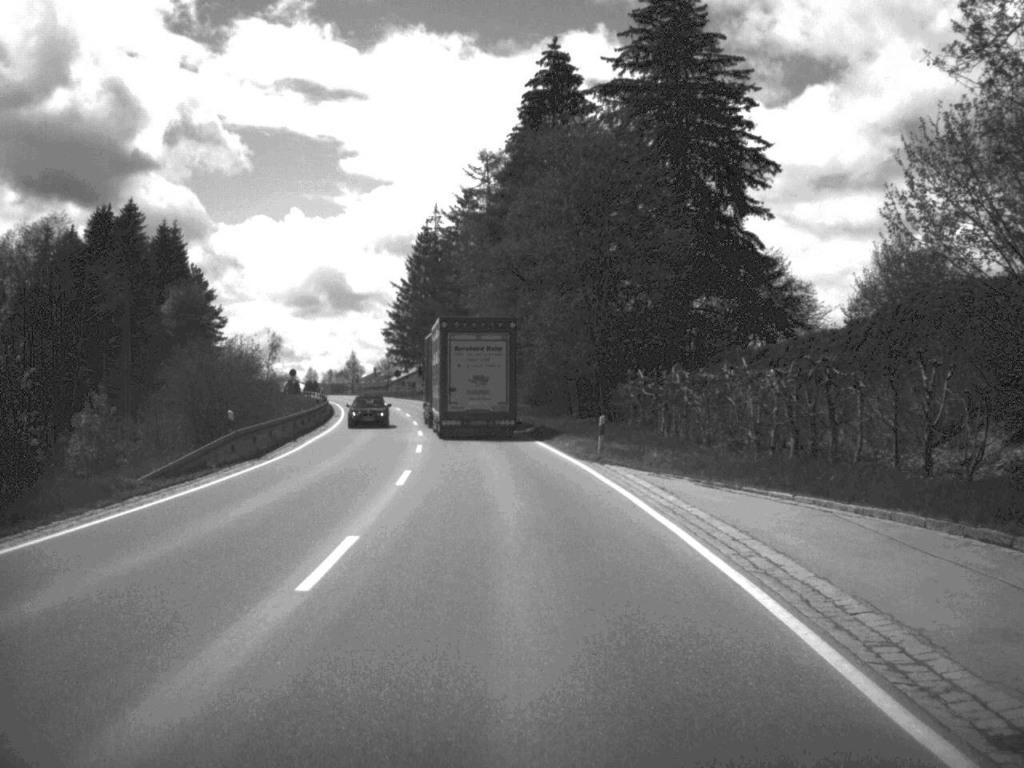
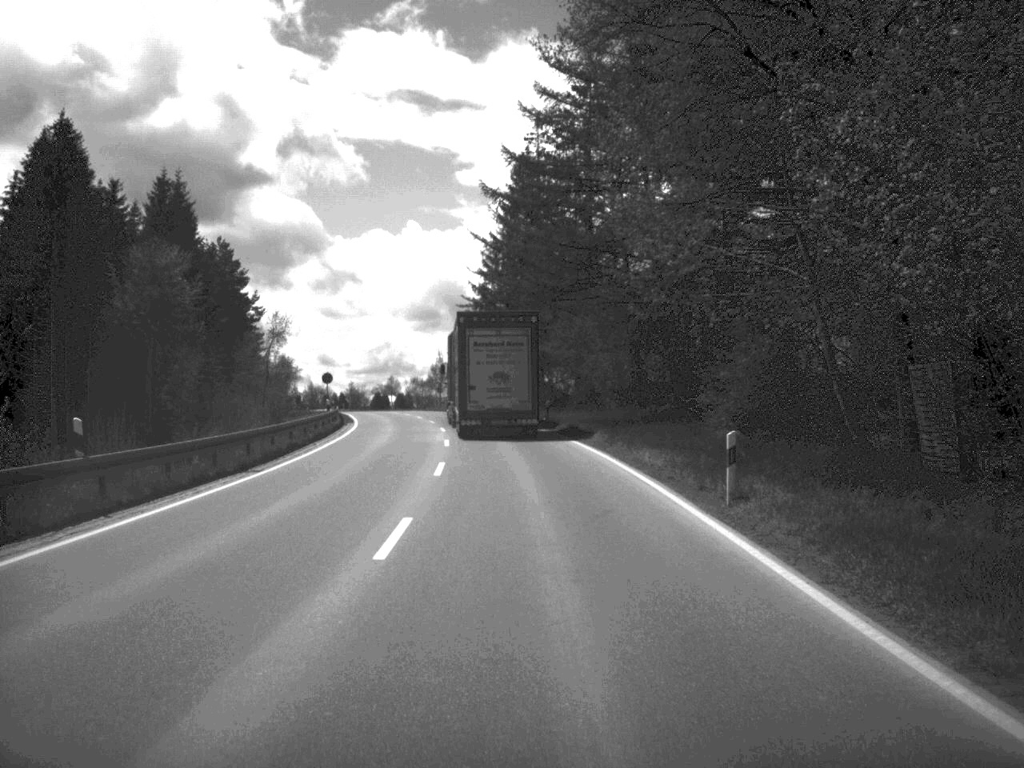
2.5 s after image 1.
(-2.2, +45.3) m; -6°
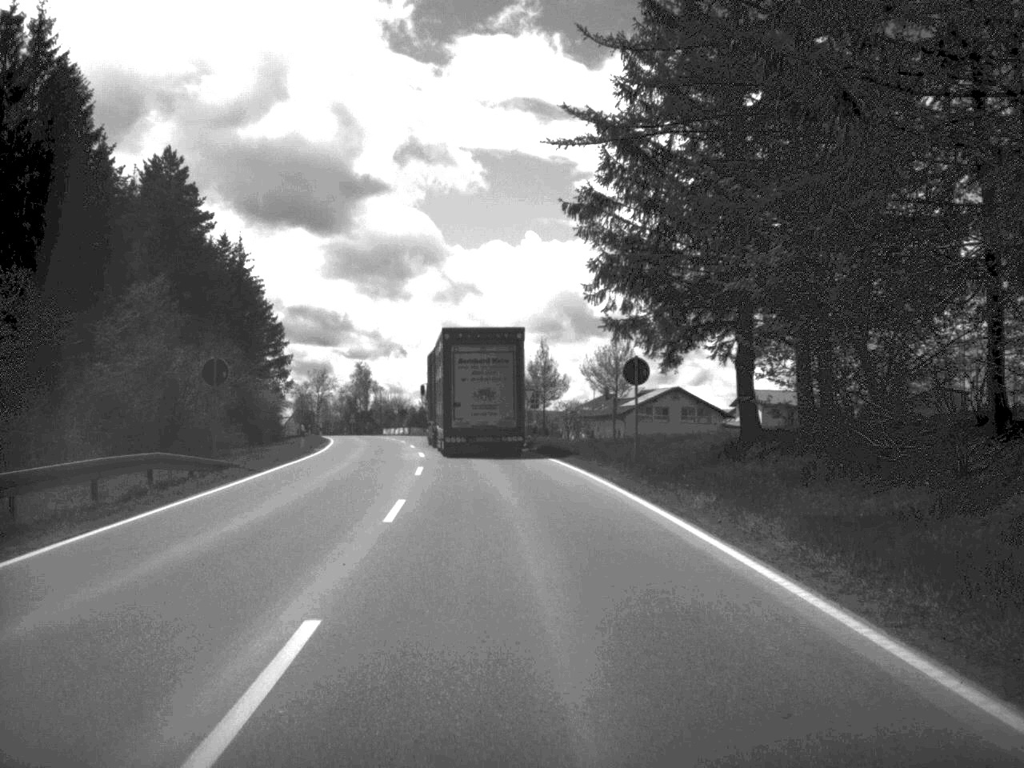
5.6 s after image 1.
(-2.3, +54.6) m; -6°
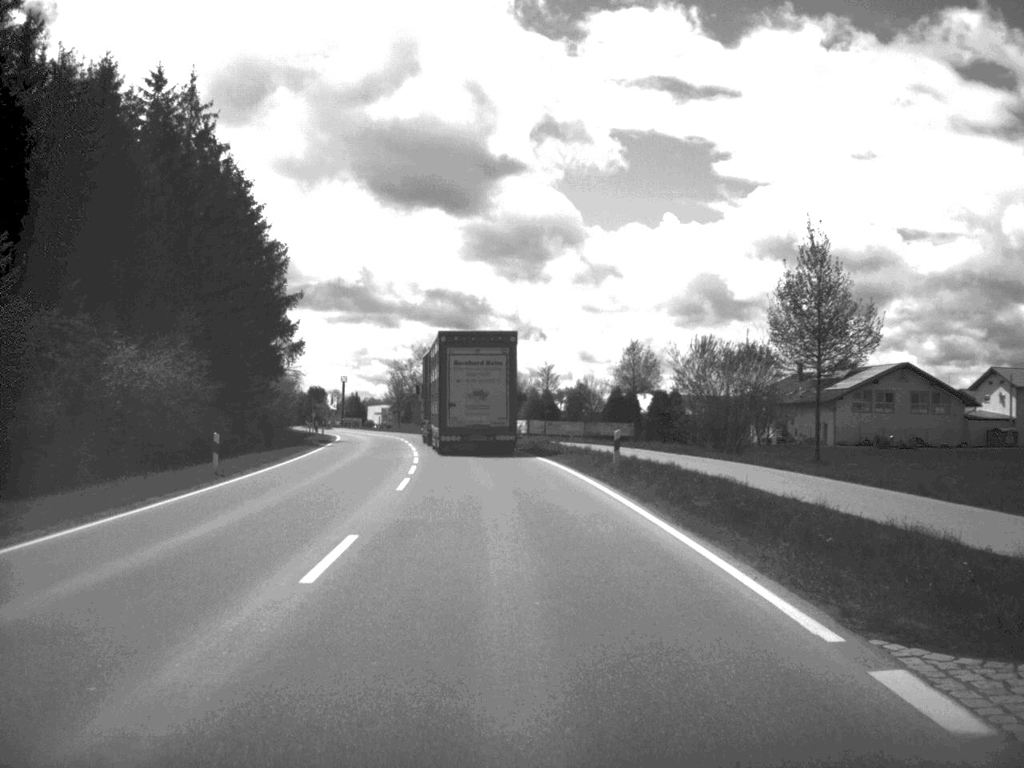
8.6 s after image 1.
(-2.9, +53.3) m; -6°
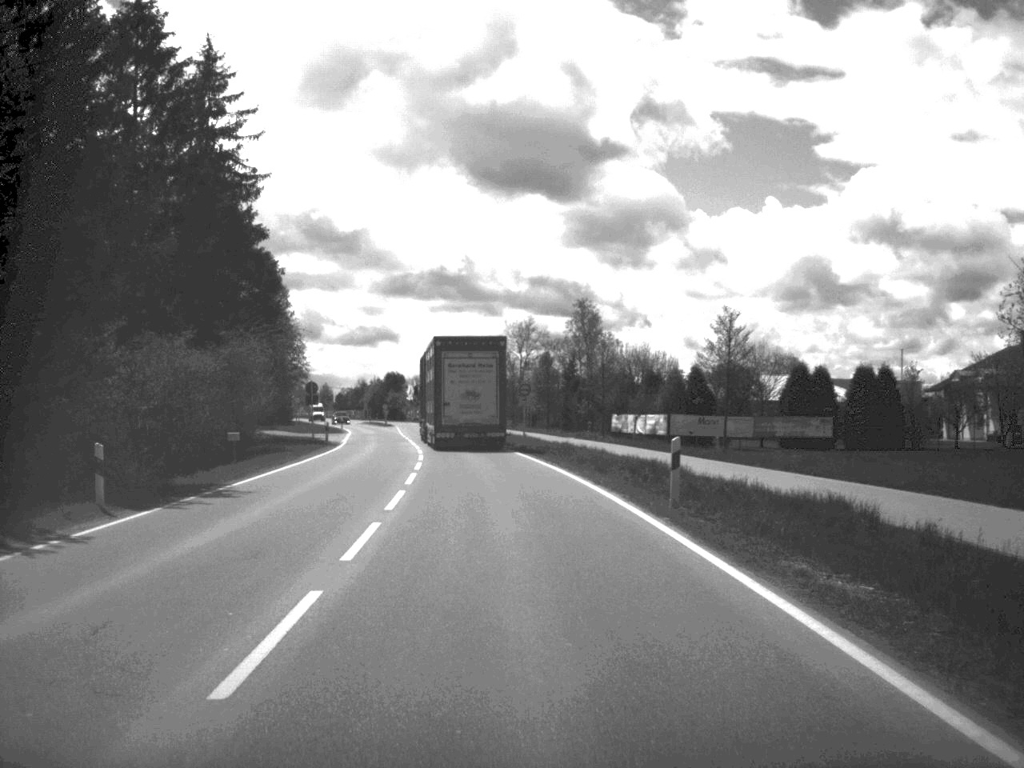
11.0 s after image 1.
(-1.9, +40.5) m; -5°
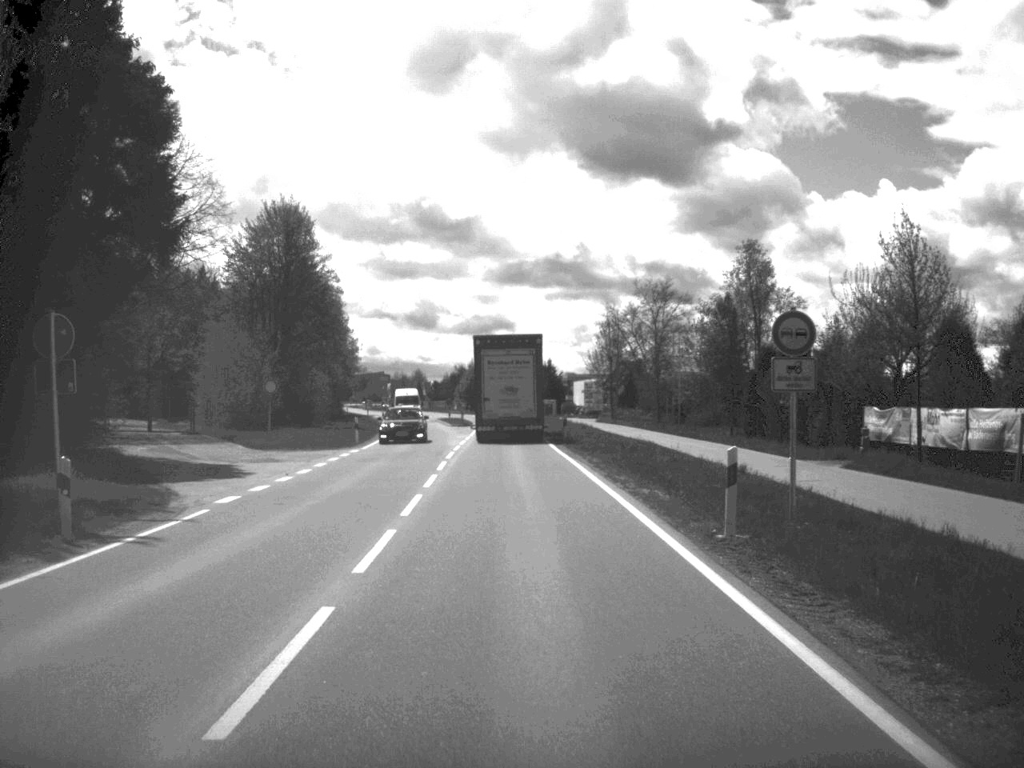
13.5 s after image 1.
(-2.0, +42.1) m; -5°
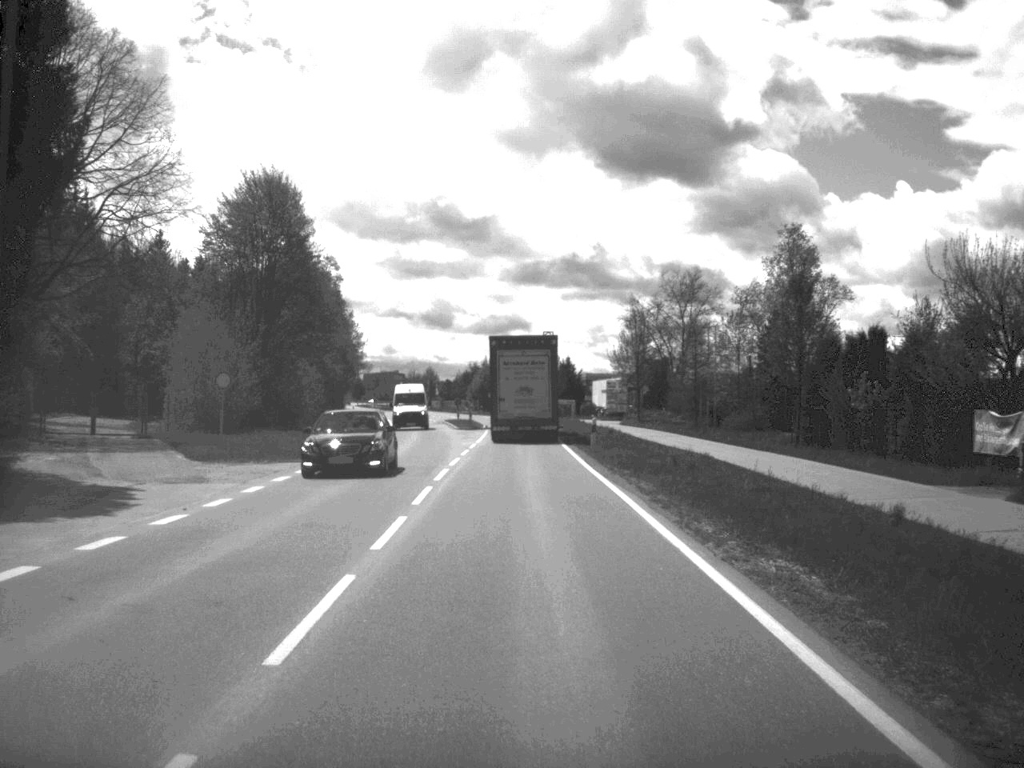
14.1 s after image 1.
(-0.1, +10.1) m; -1°
